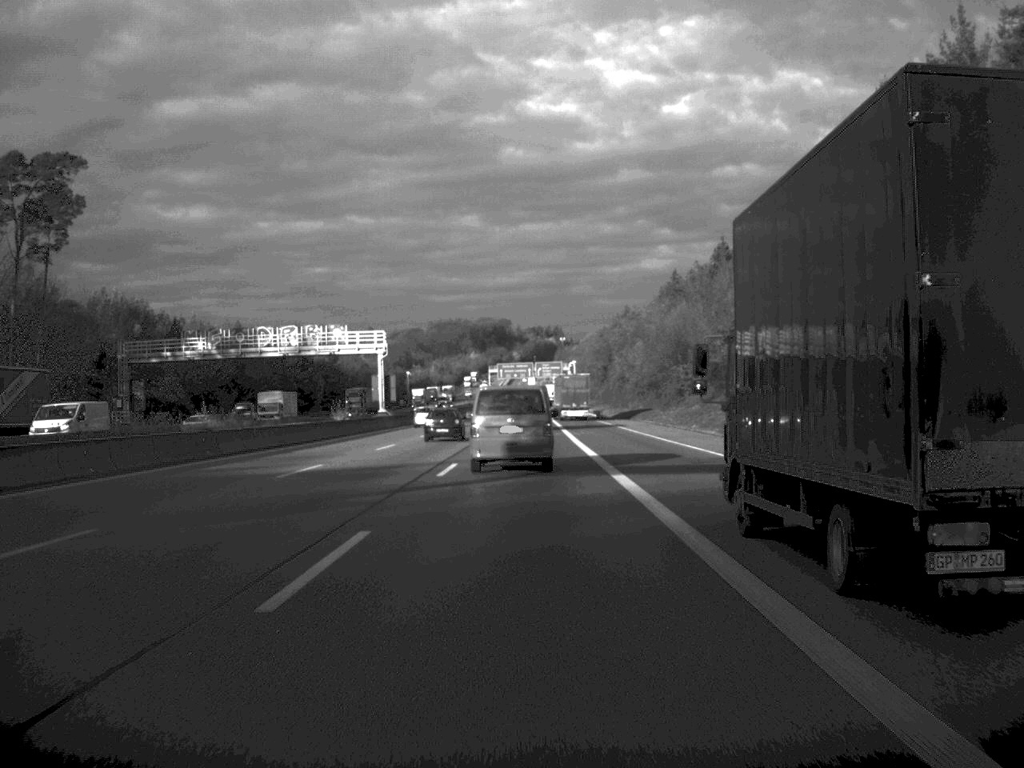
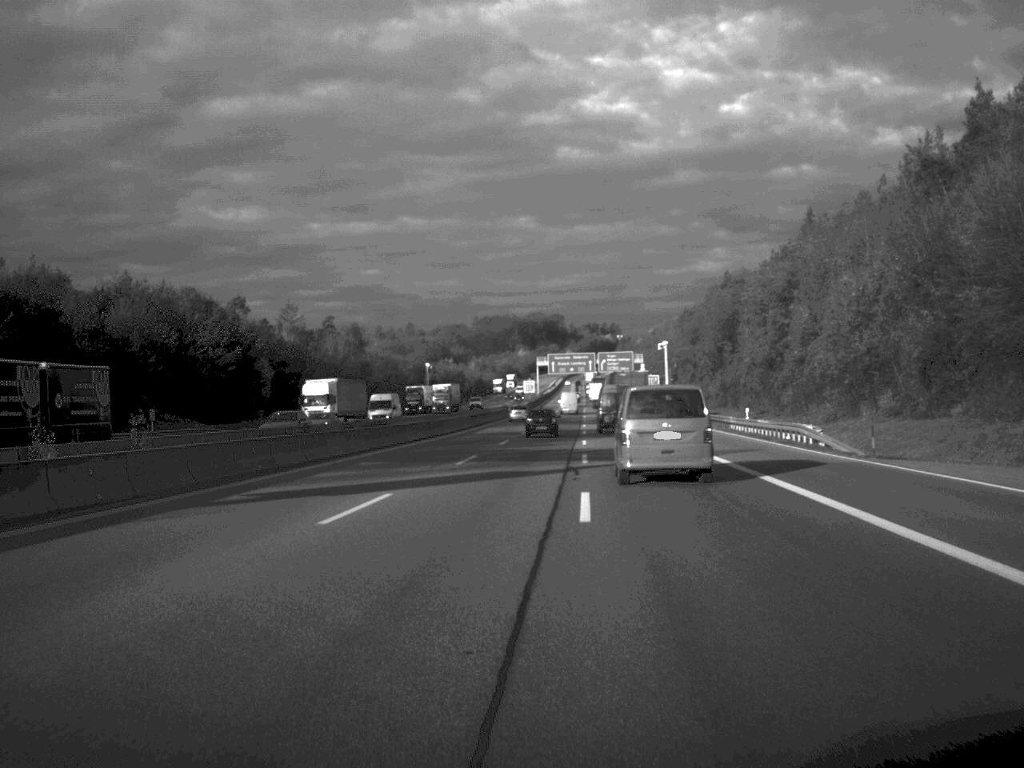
(-1.7, +81.6) m; -2°
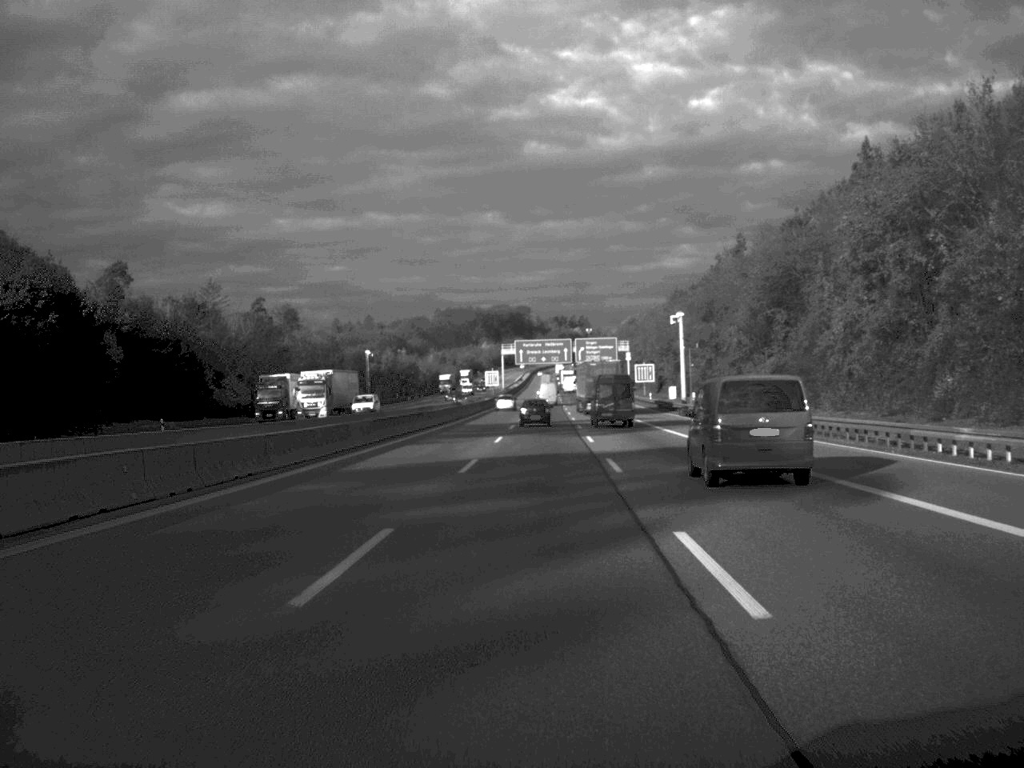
(+0.4, +42.7) m; +2°
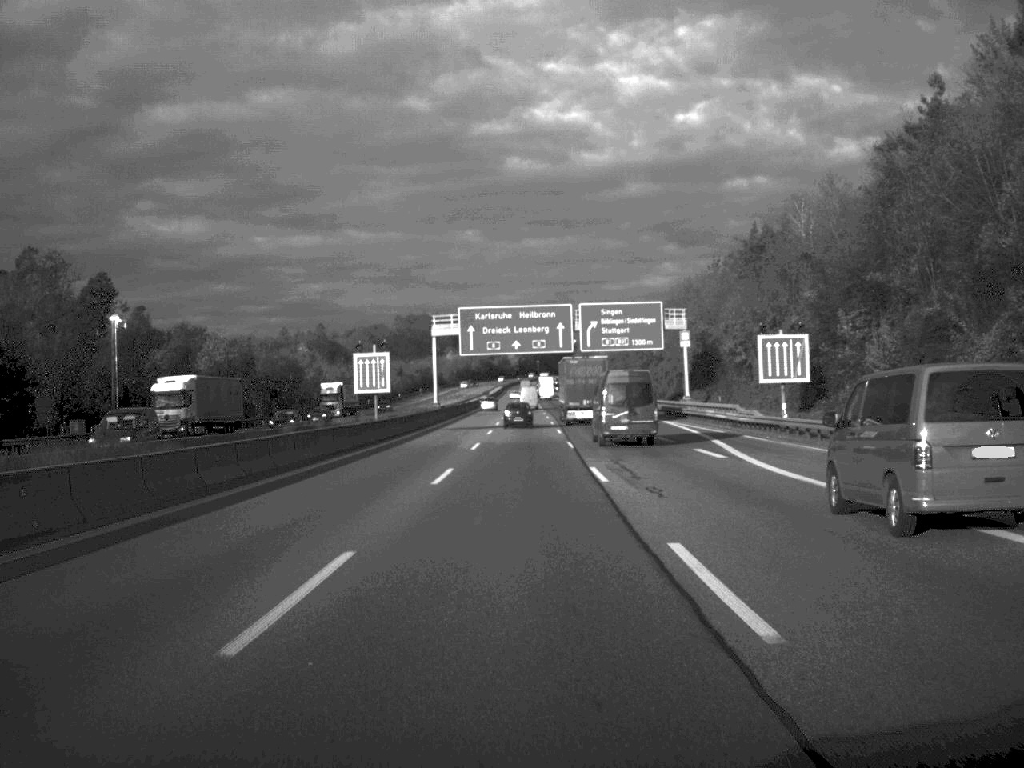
(+1.7, +108.4) m; +1°
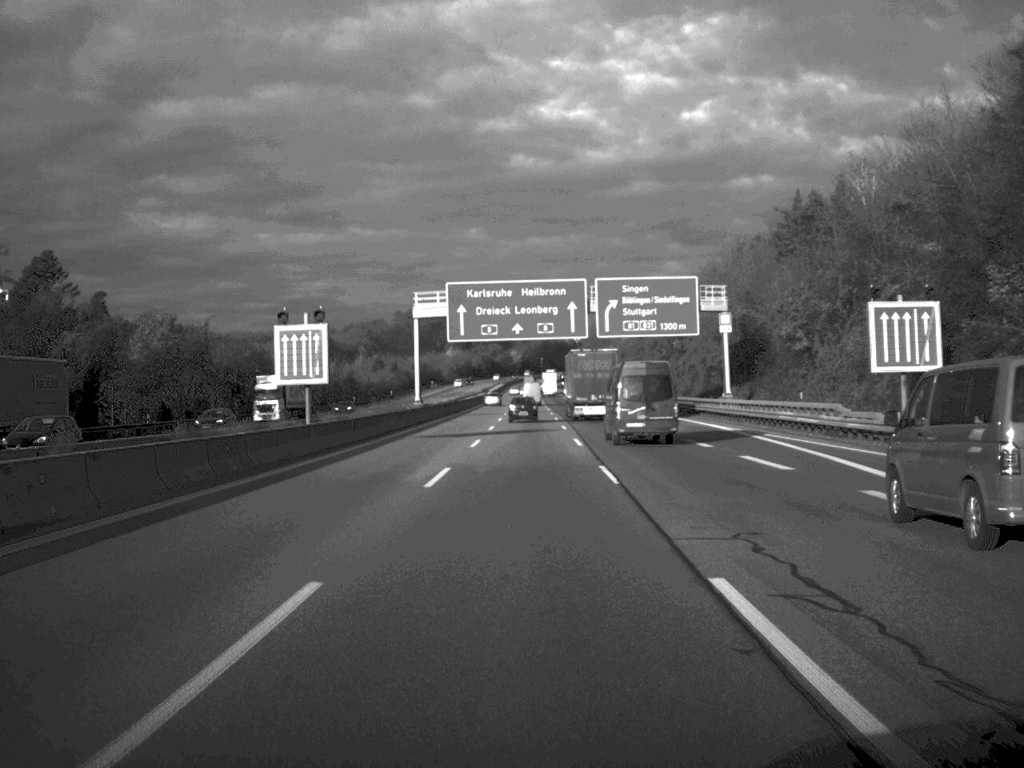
(0.0, +20.8) m; 0°
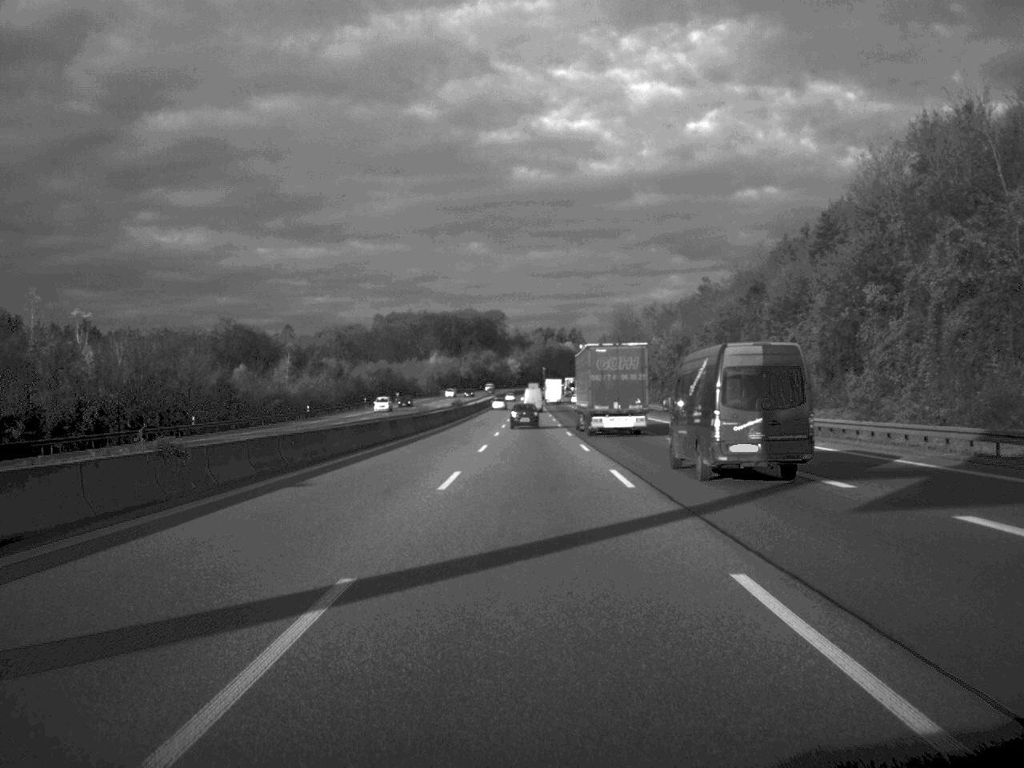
(-0.1, +88.2) m; 0°
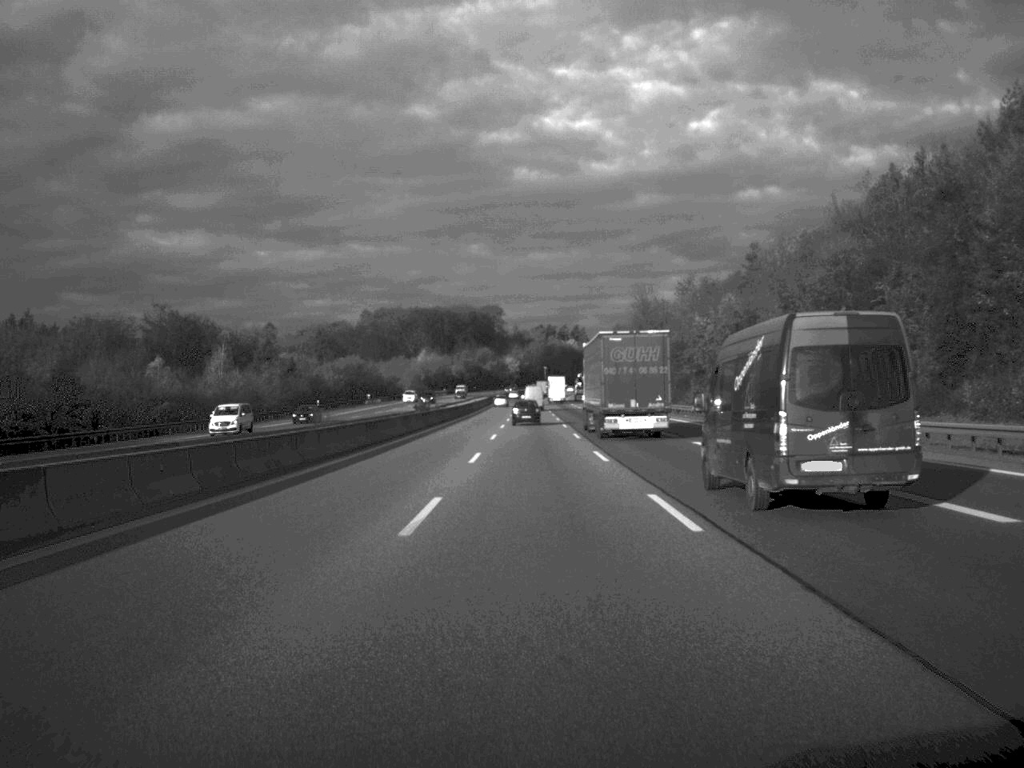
(0.0, +43.6) m; 0°
